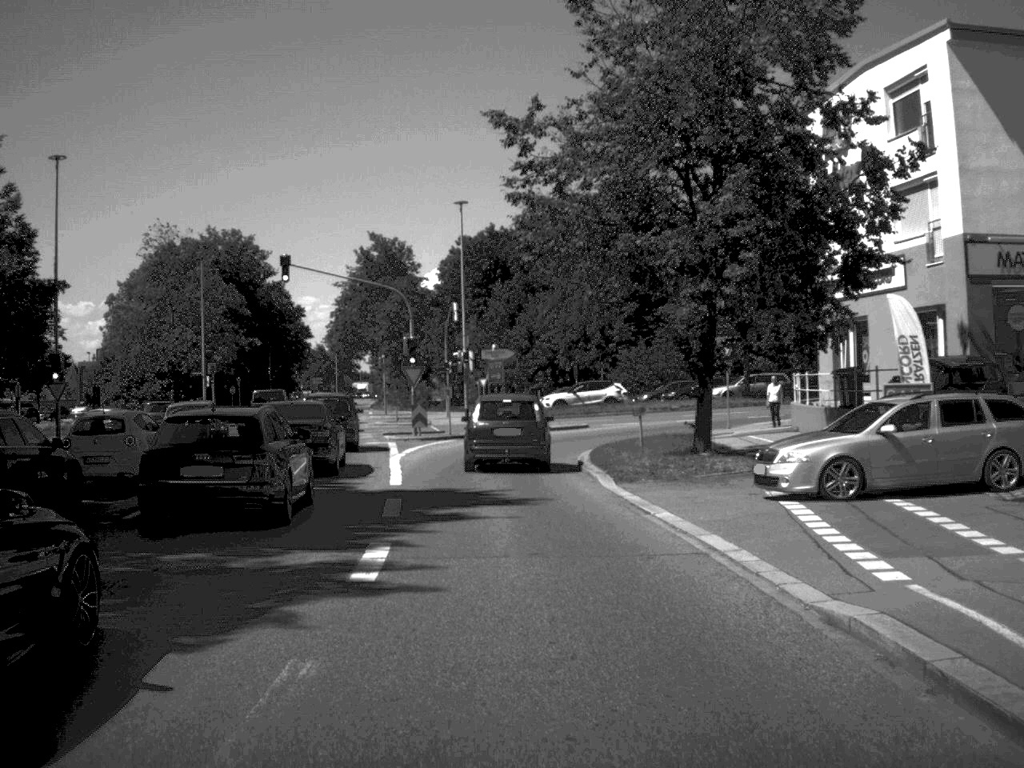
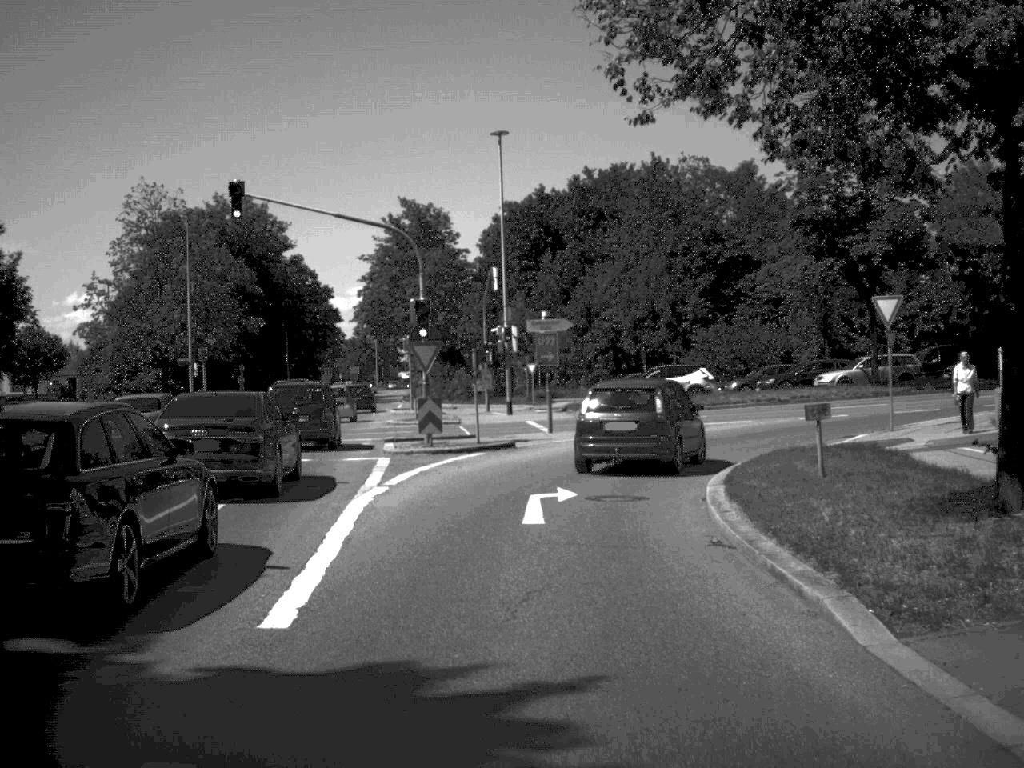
(-0.3, +14.3) m; -2°
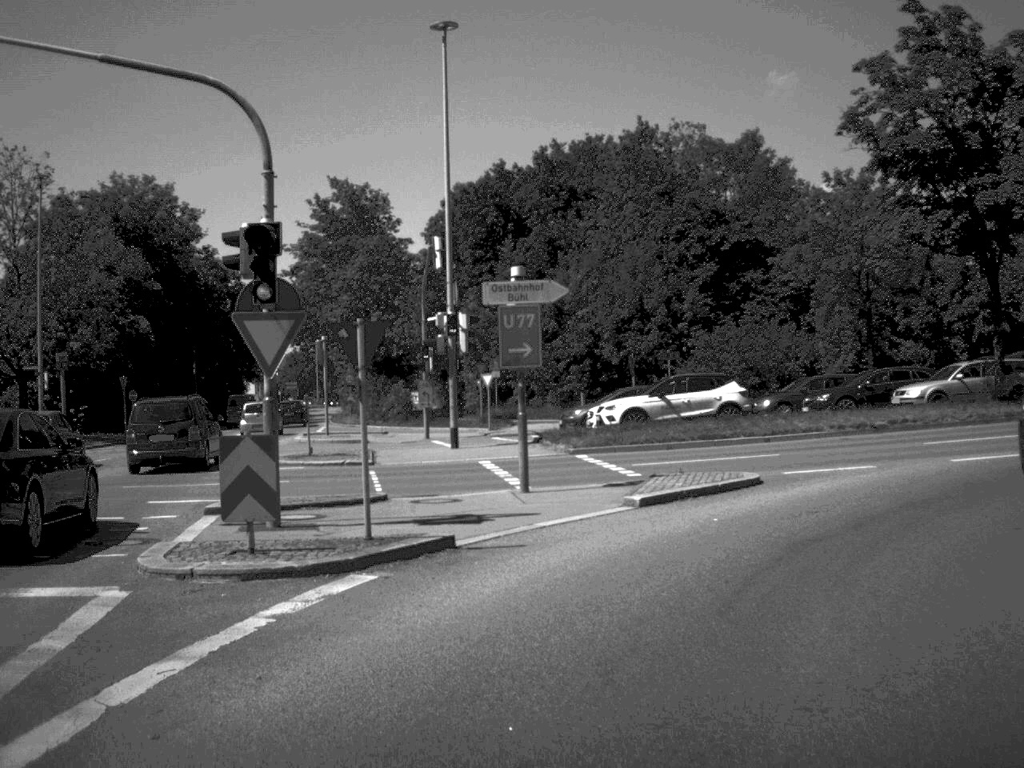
(-0.1, +15.8) m; +2°
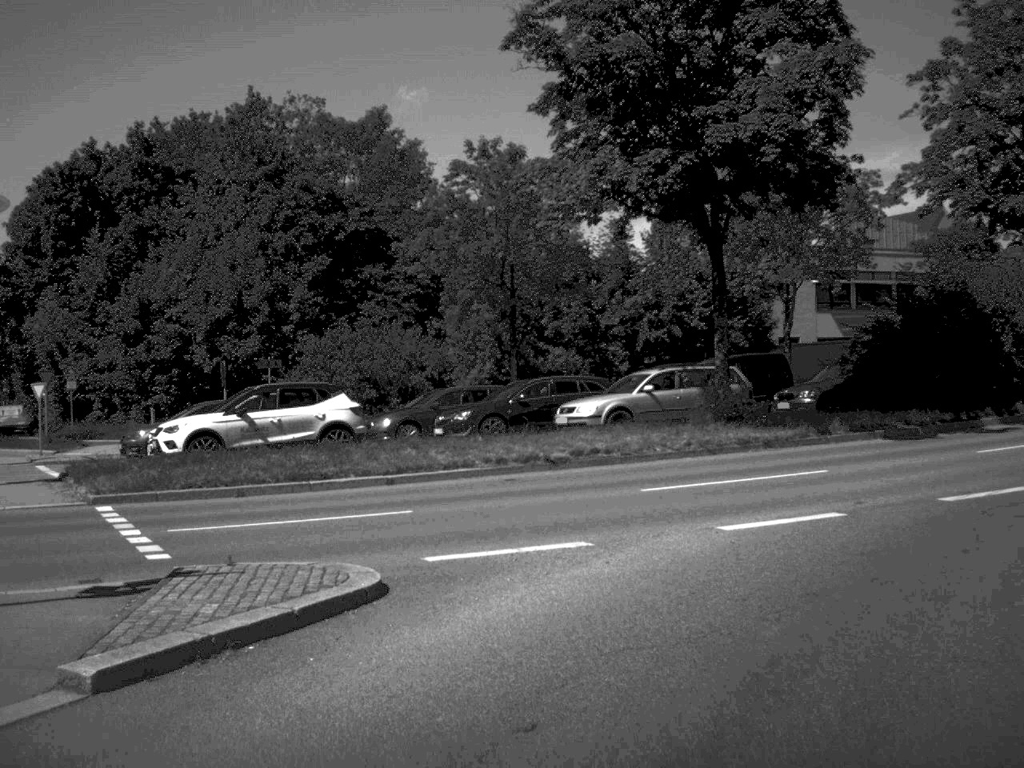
(+1.2, +9.2) m; +17°
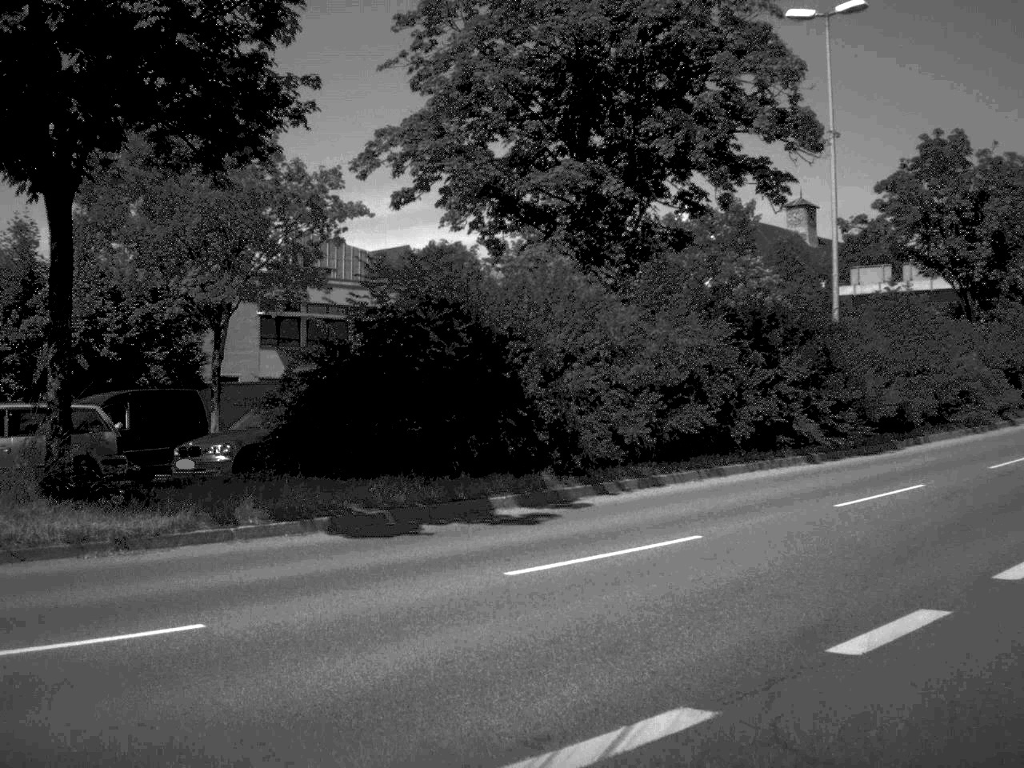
(+2.0, +9.1) m; +24°
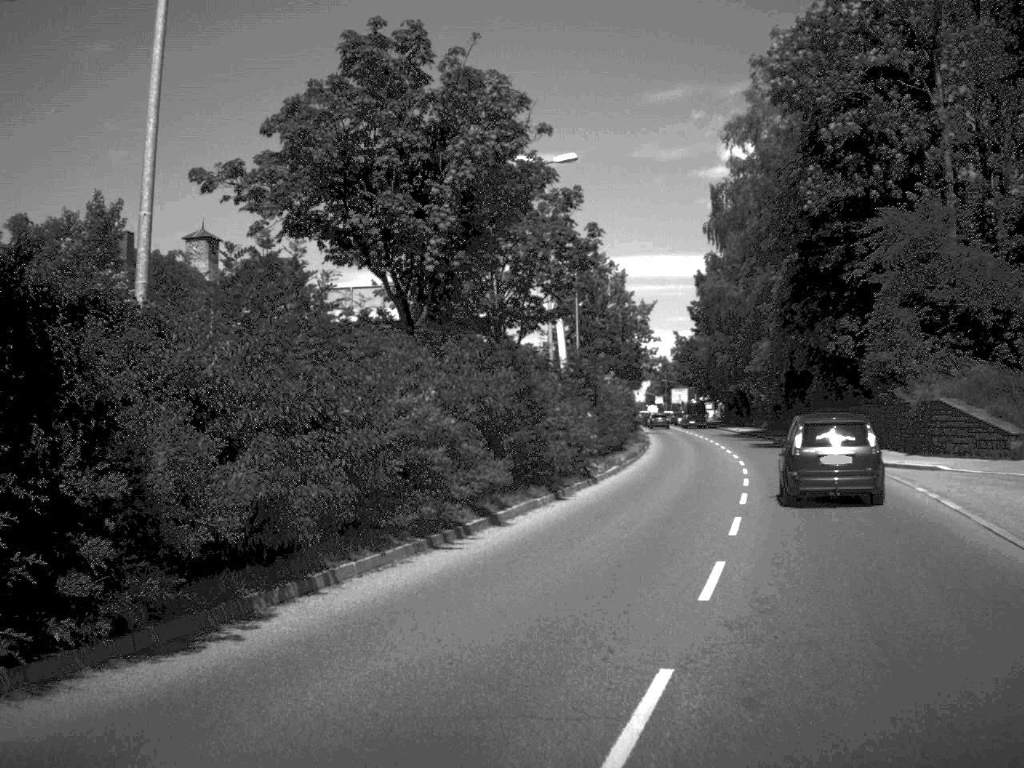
(+4.2, +15.2) m; +26°
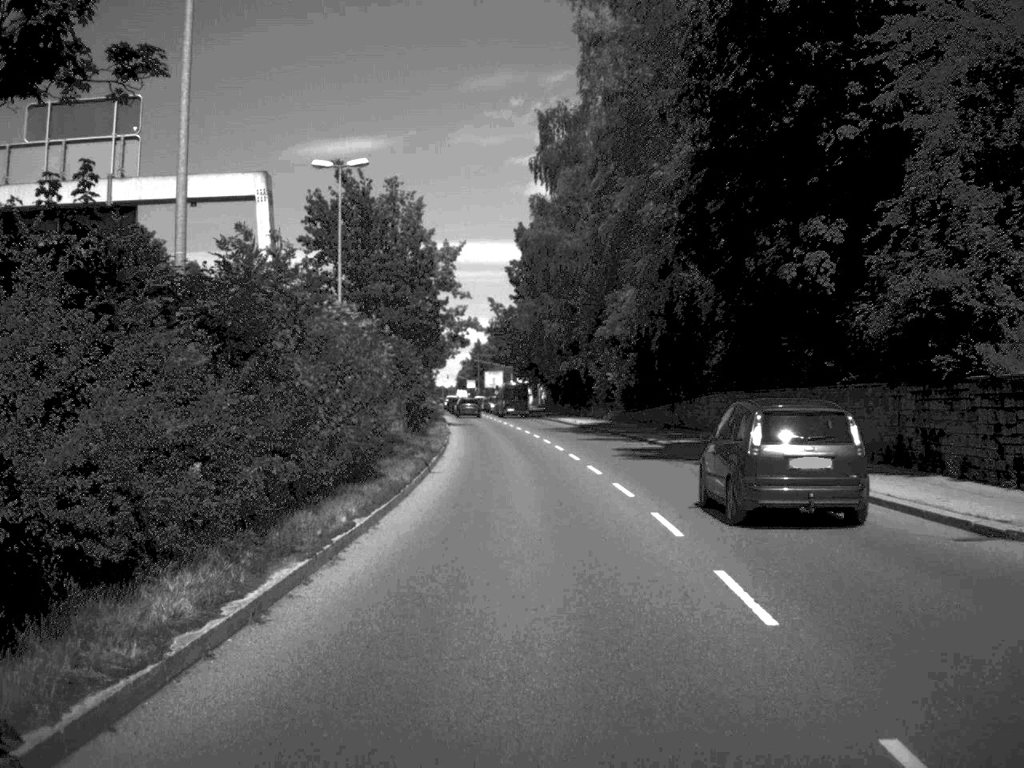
(+2.7, +25.7) m; +8°
